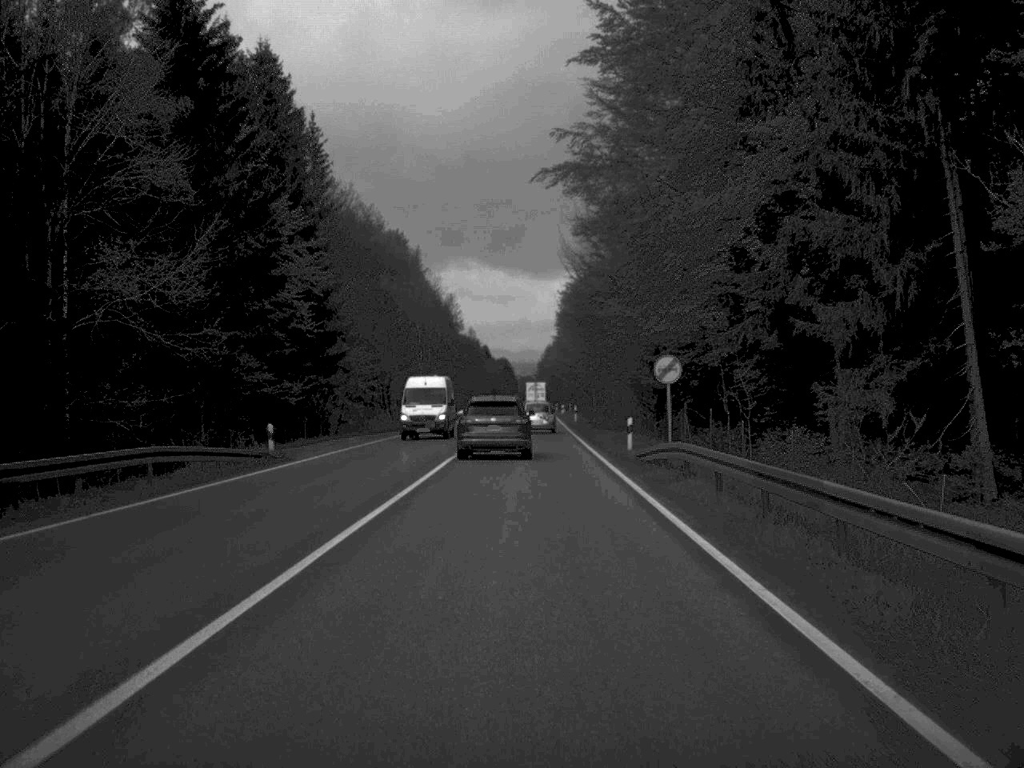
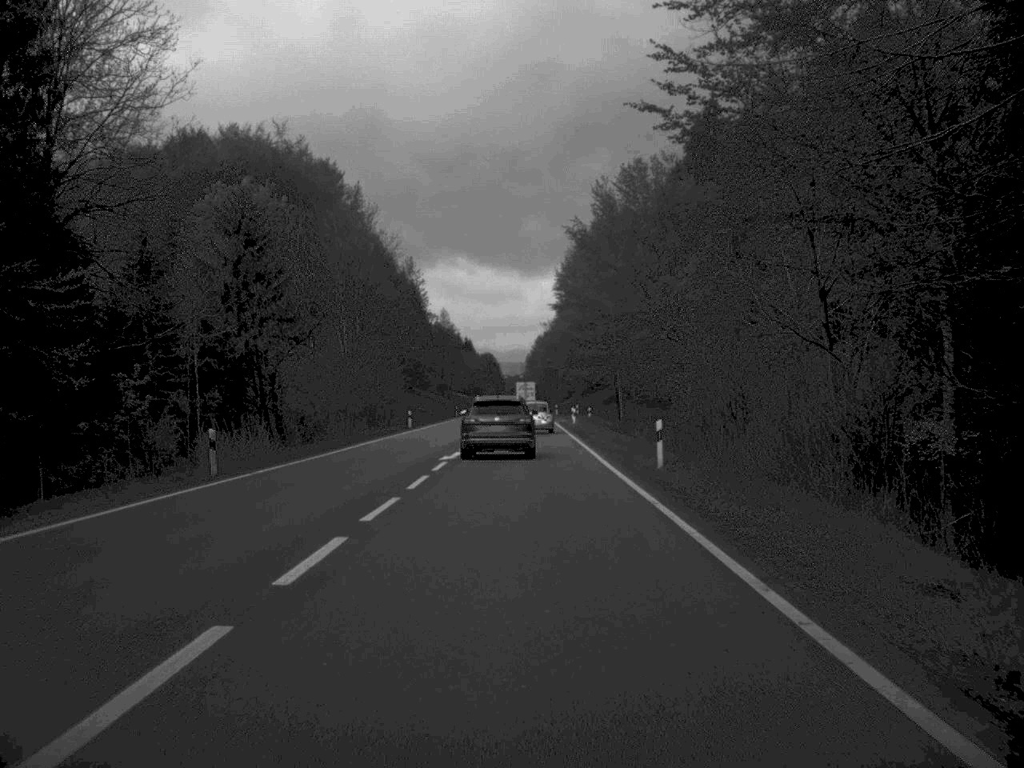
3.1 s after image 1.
(+0.2, +61.2) m; 0°
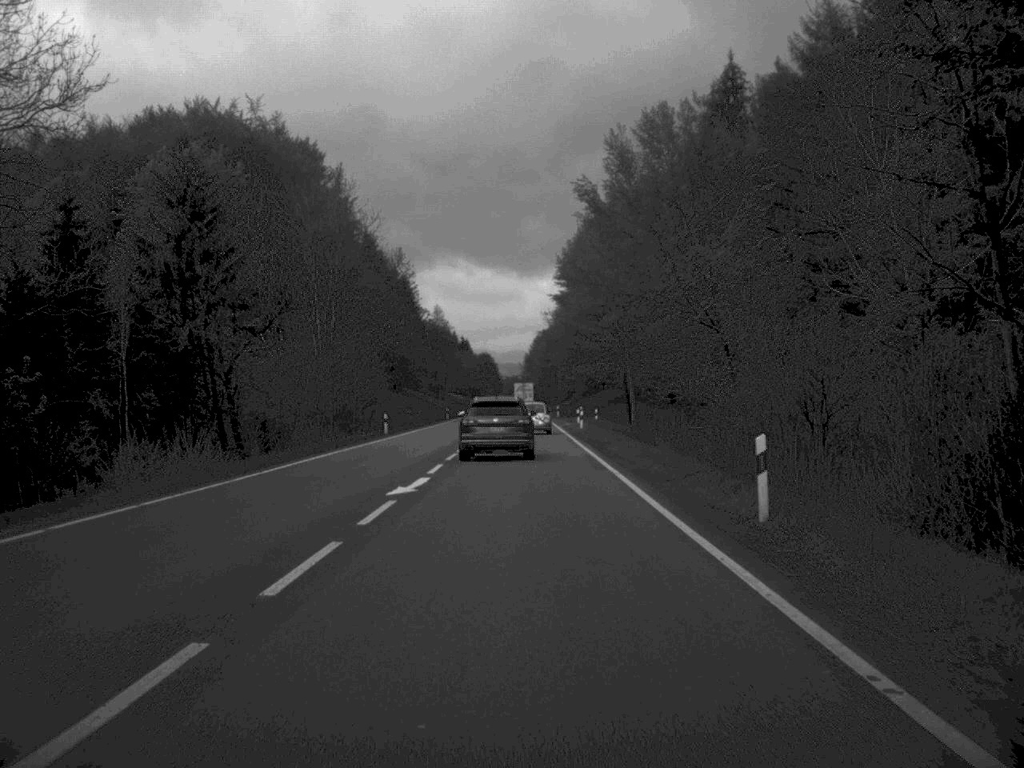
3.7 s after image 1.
(0.0, +12.3) m; 0°
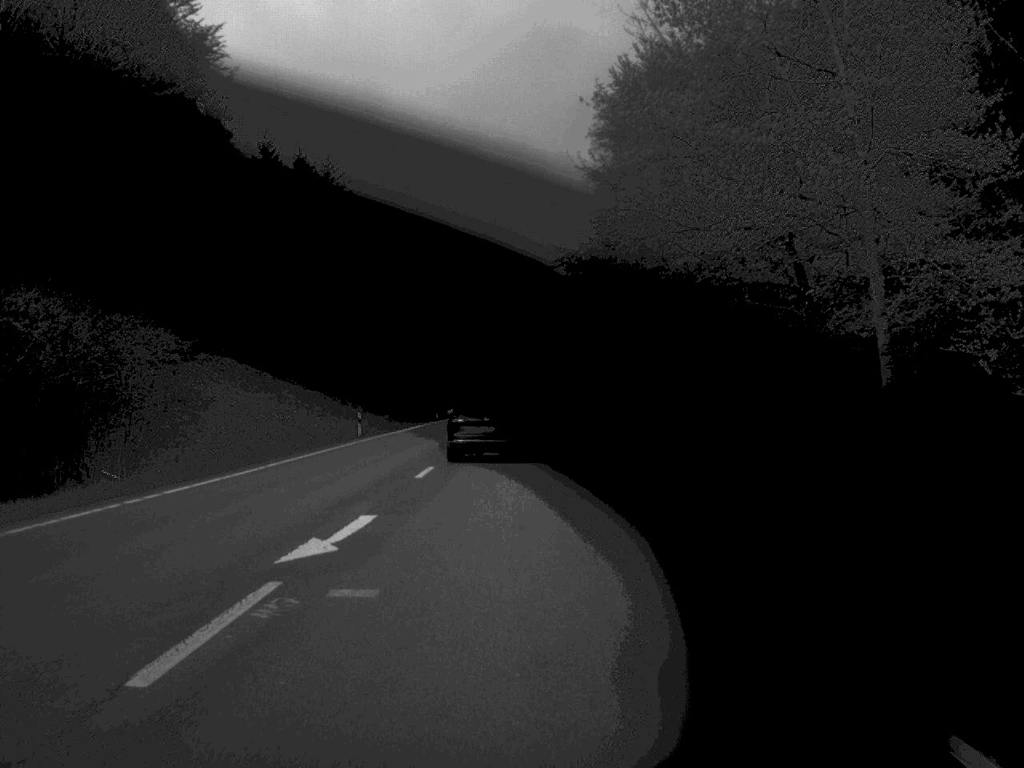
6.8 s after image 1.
(-0.1, +62.1) m; 0°
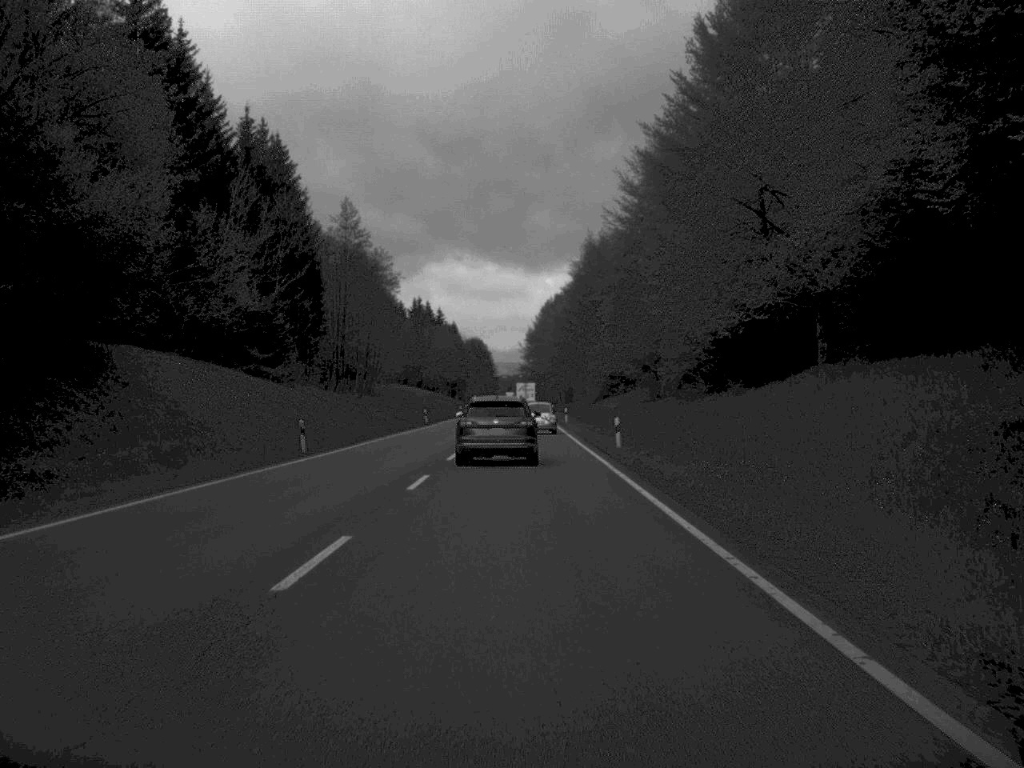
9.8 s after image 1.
(-0.2, +61.8) m; 0°
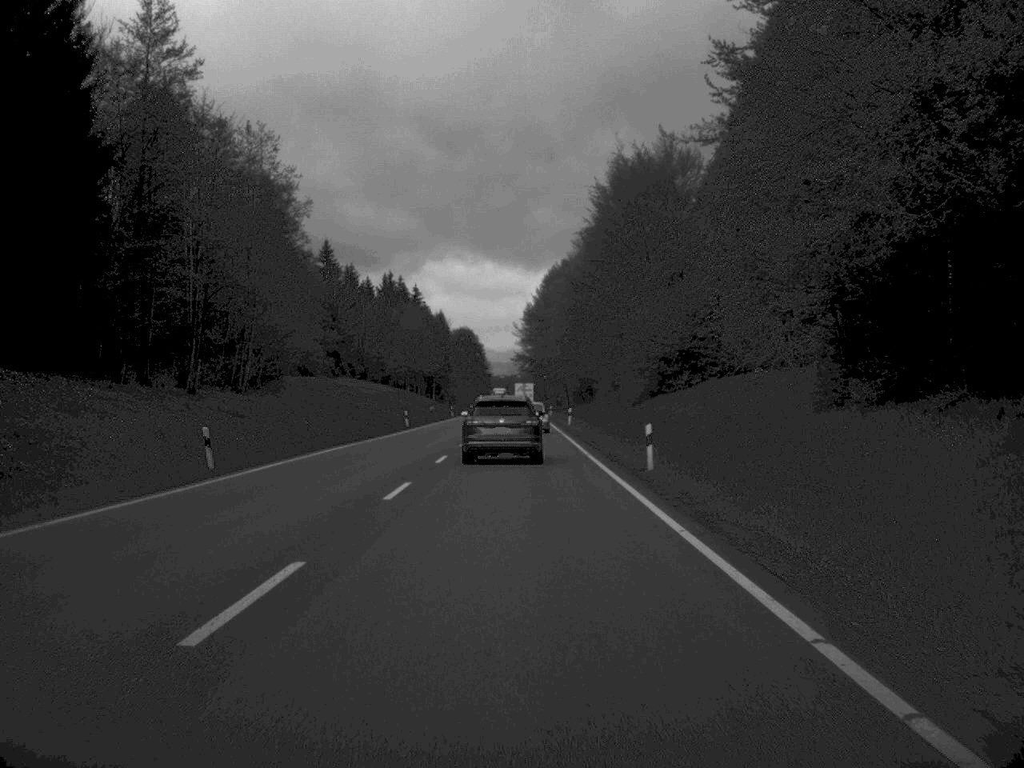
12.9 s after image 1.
(0.0, +60.9) m; 0°
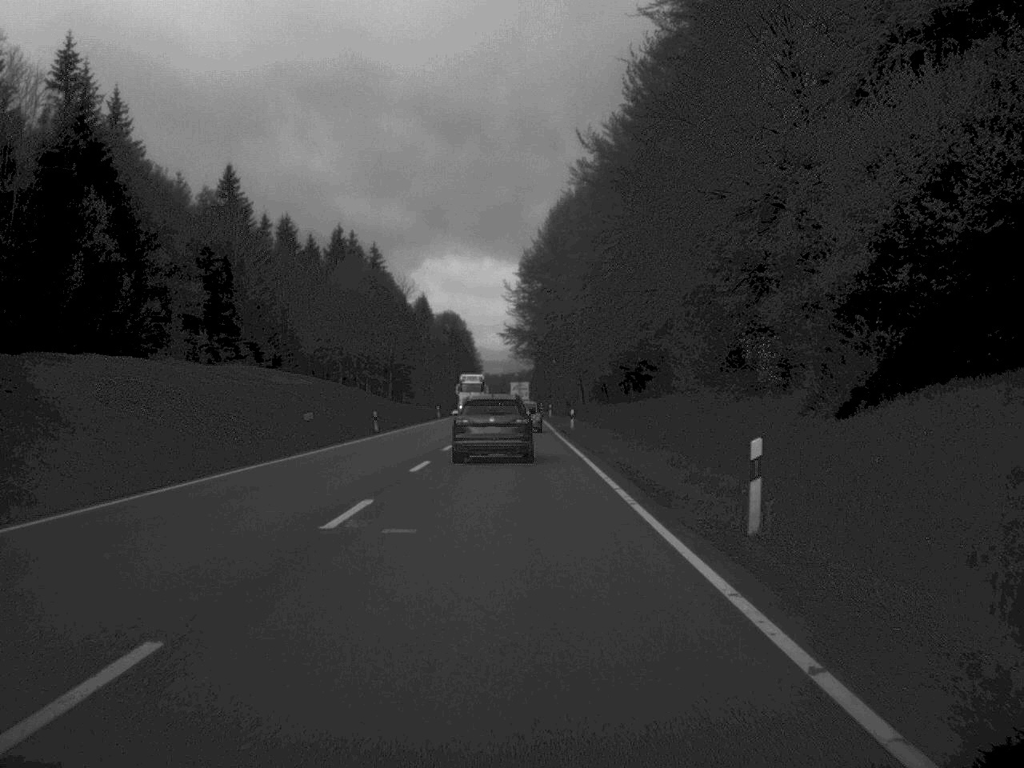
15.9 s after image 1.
(-0.1, +63.1) m; 0°
